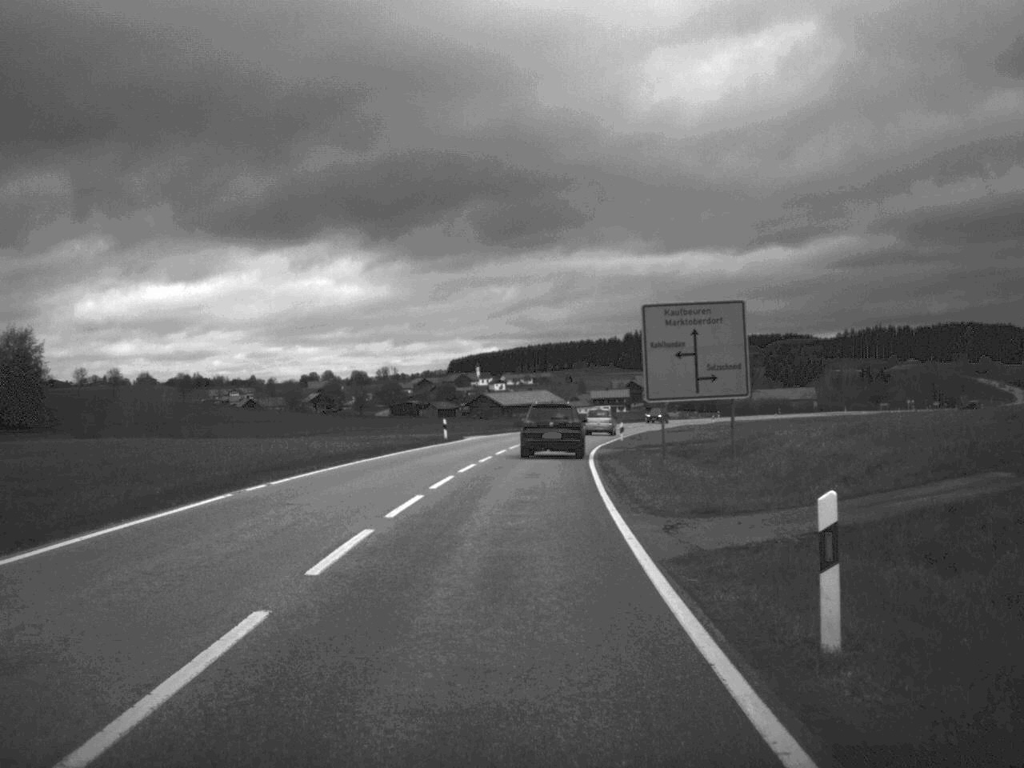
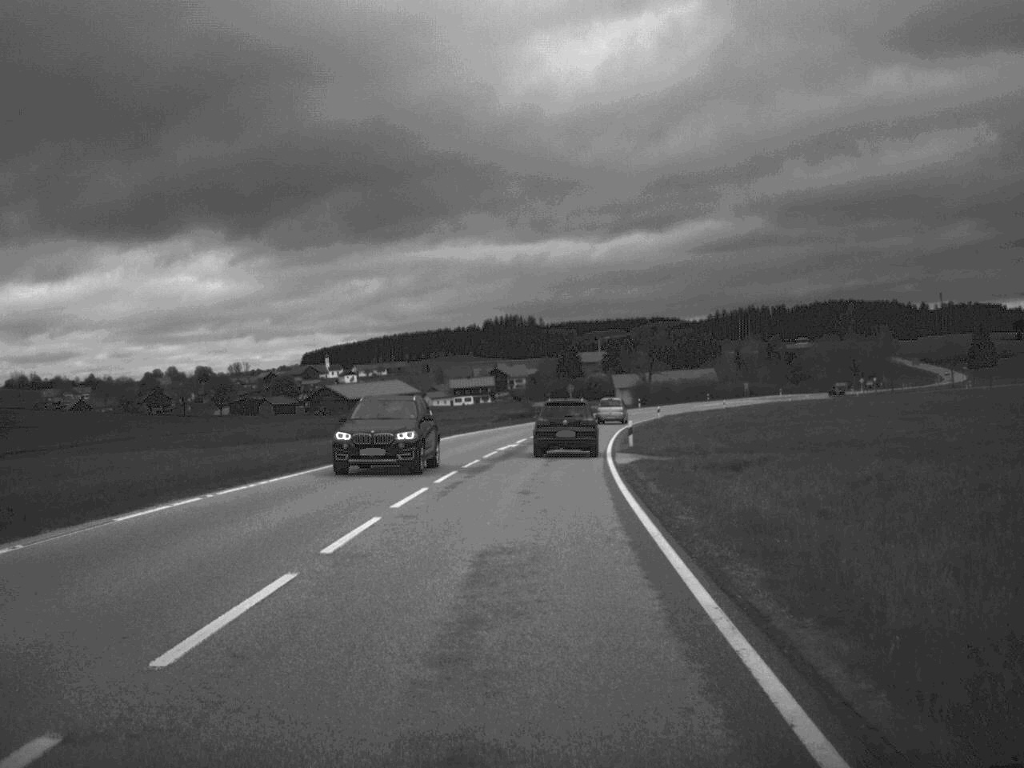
(+2.8, +62.0) m; +6°
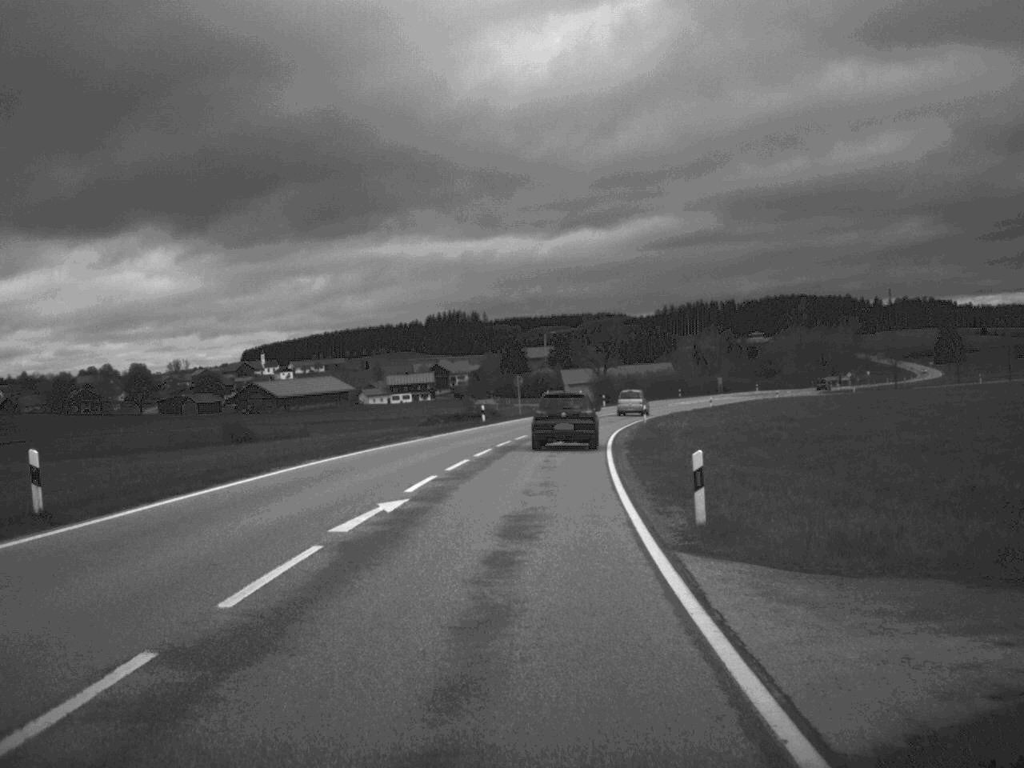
(+0.6, +26.7) m; +2°
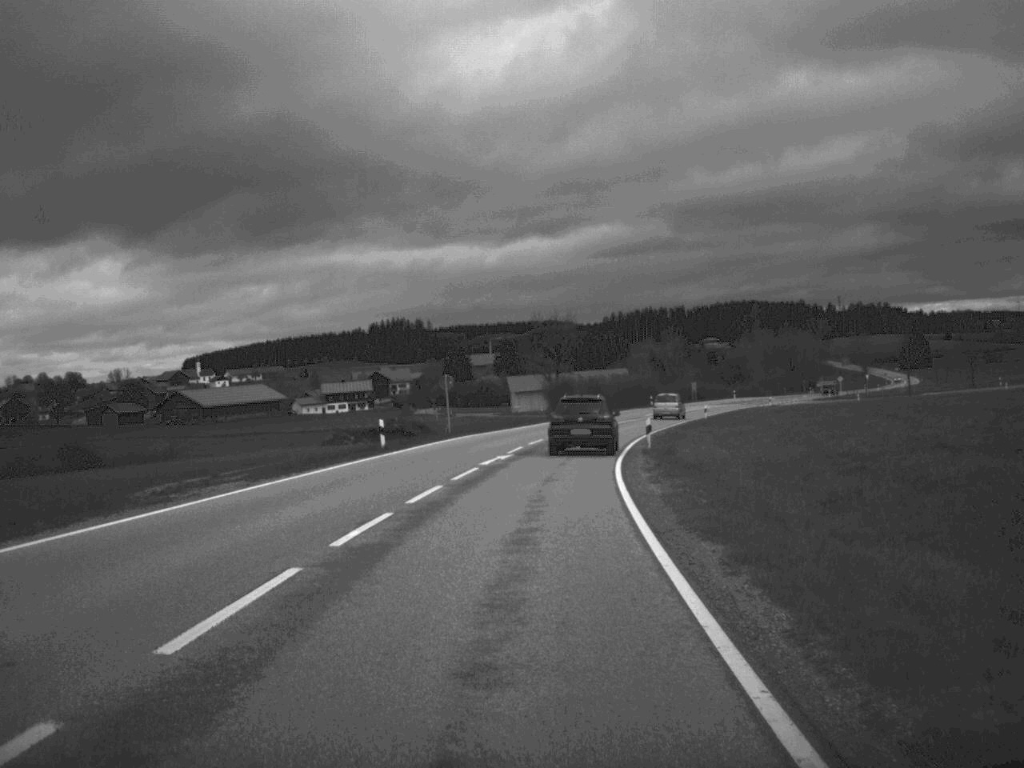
(+0.5, +25.0) m; +2°
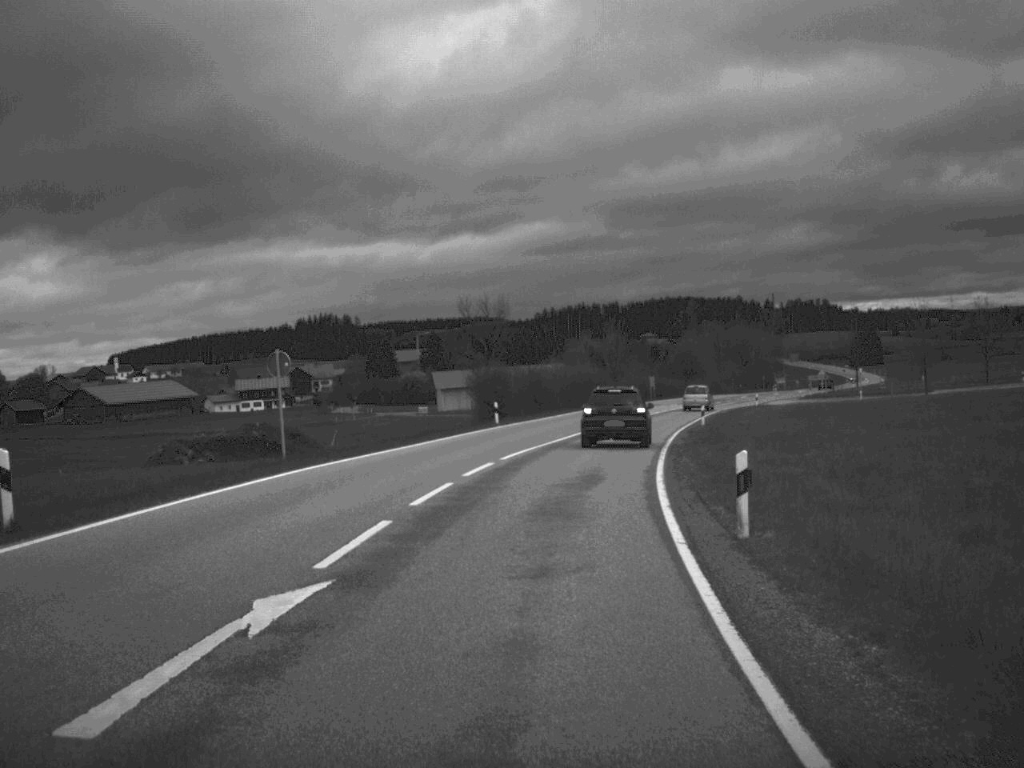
(+0.6, +25.1) m; +3°
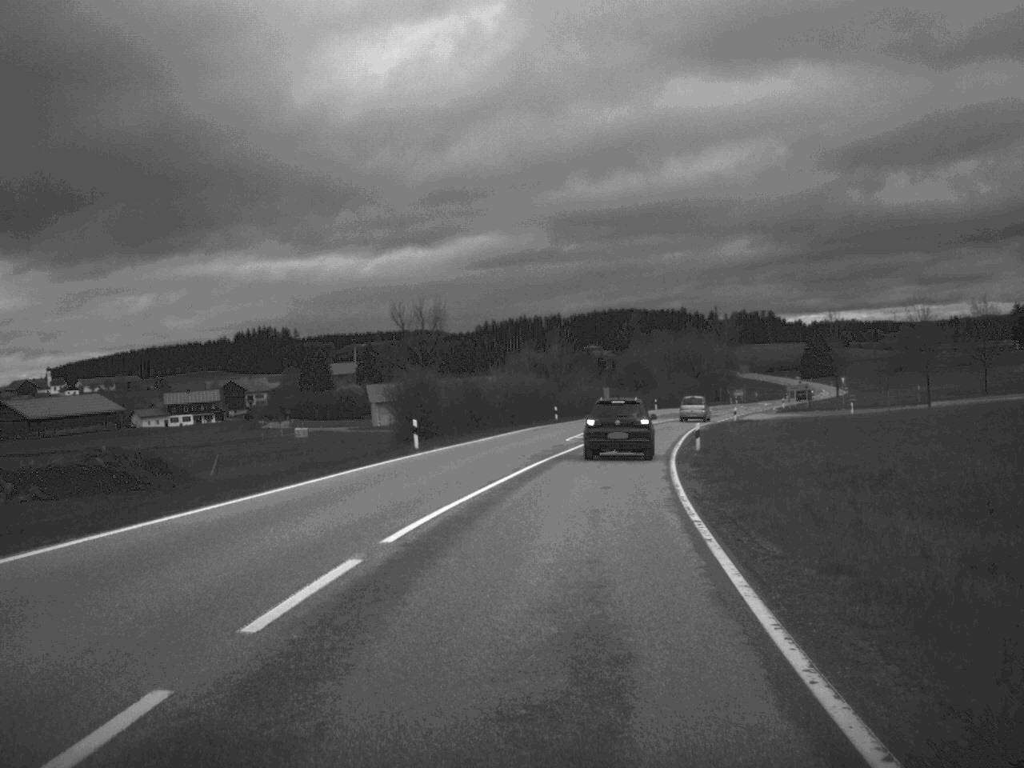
(+0.3, +14.6) m; +3°
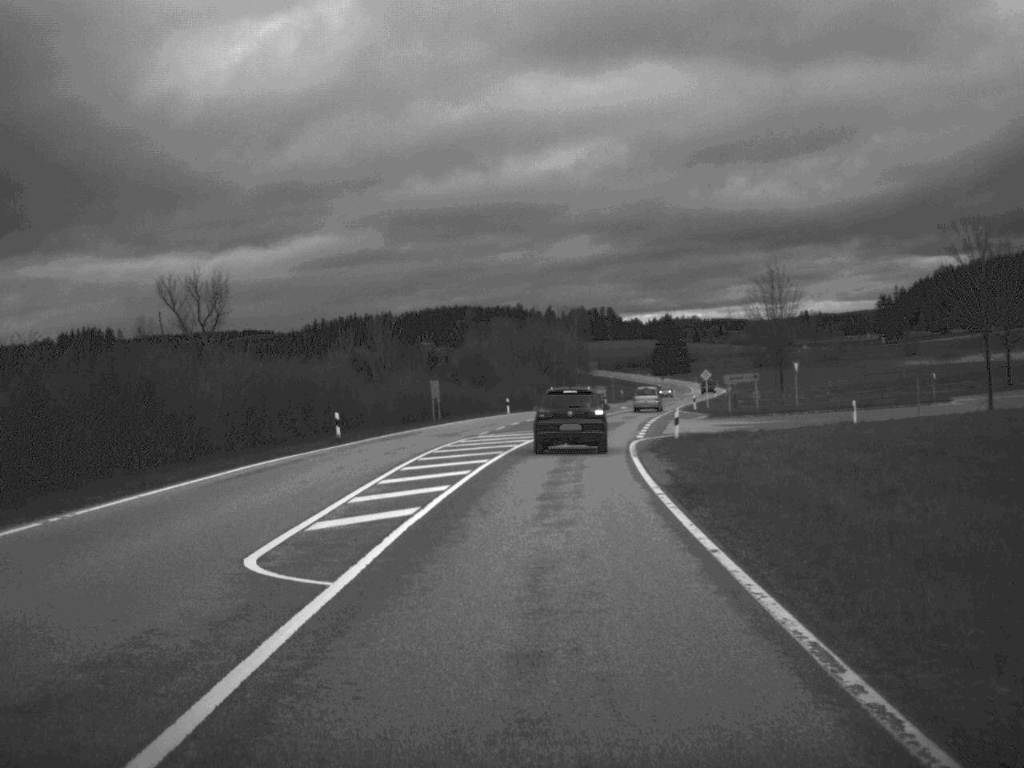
(+2.4, +37.2) m; +7°
